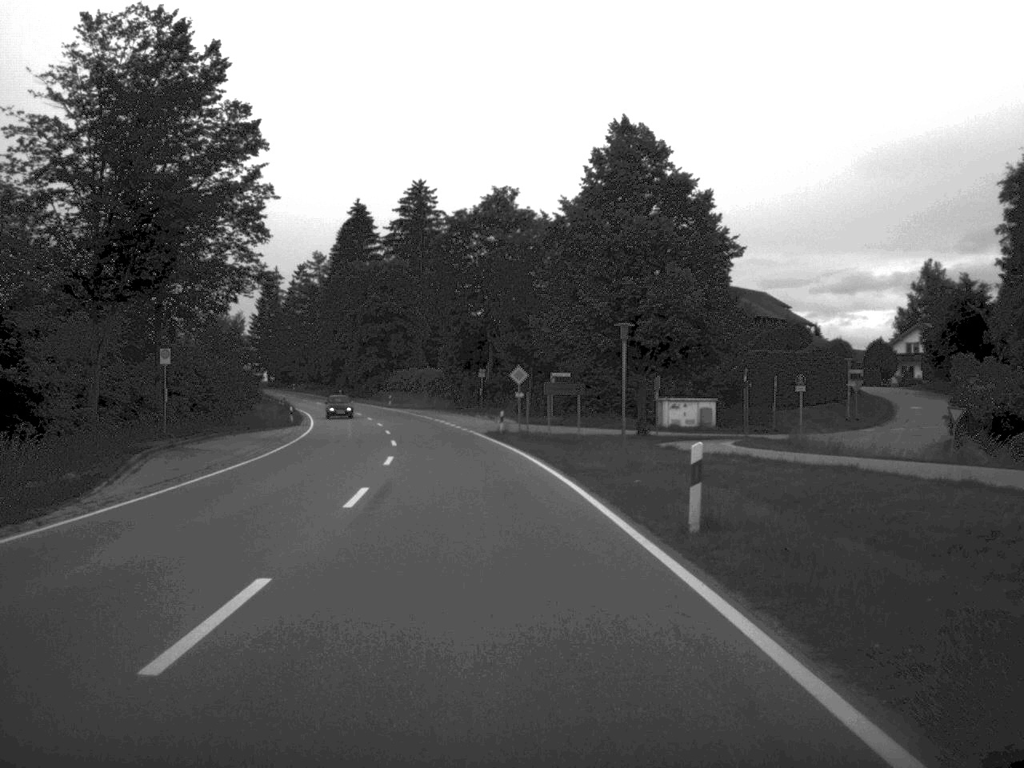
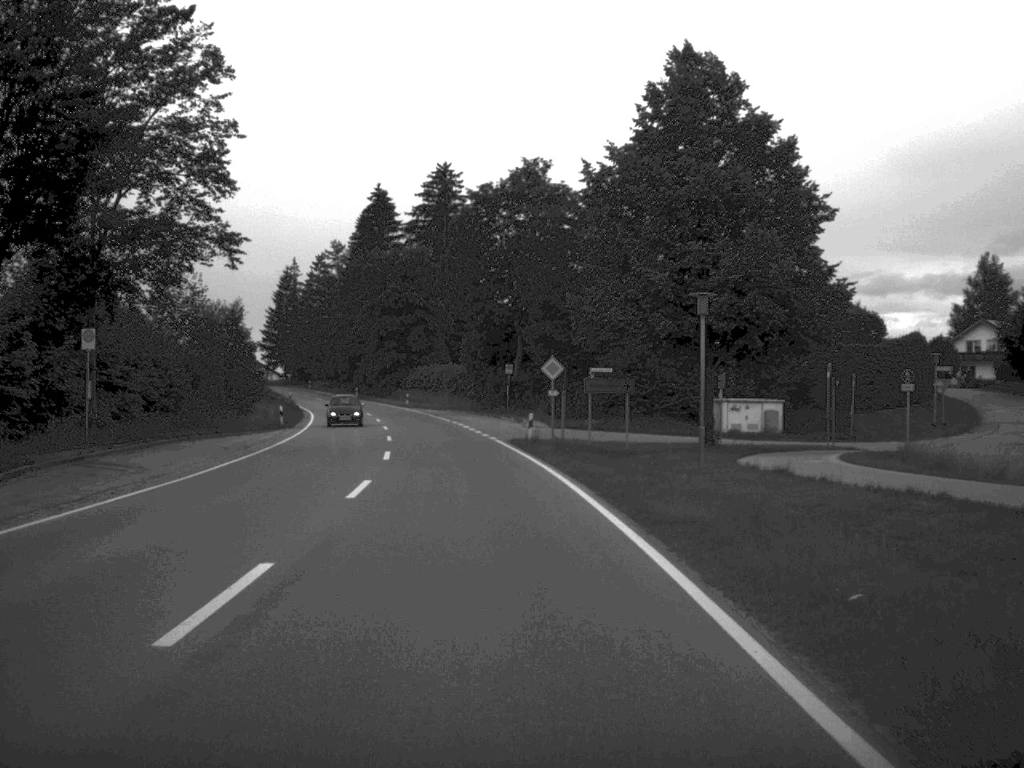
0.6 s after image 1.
(-0.1, +10.9) m; -1°
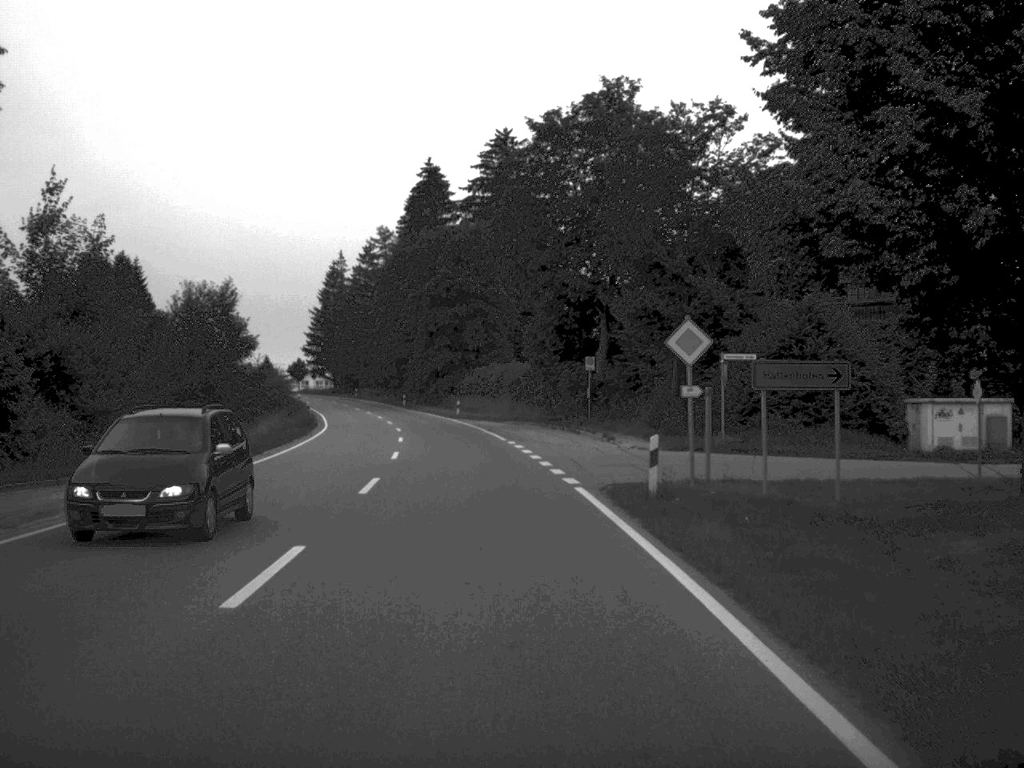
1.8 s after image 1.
(-0.6, +22.0) m; -3°
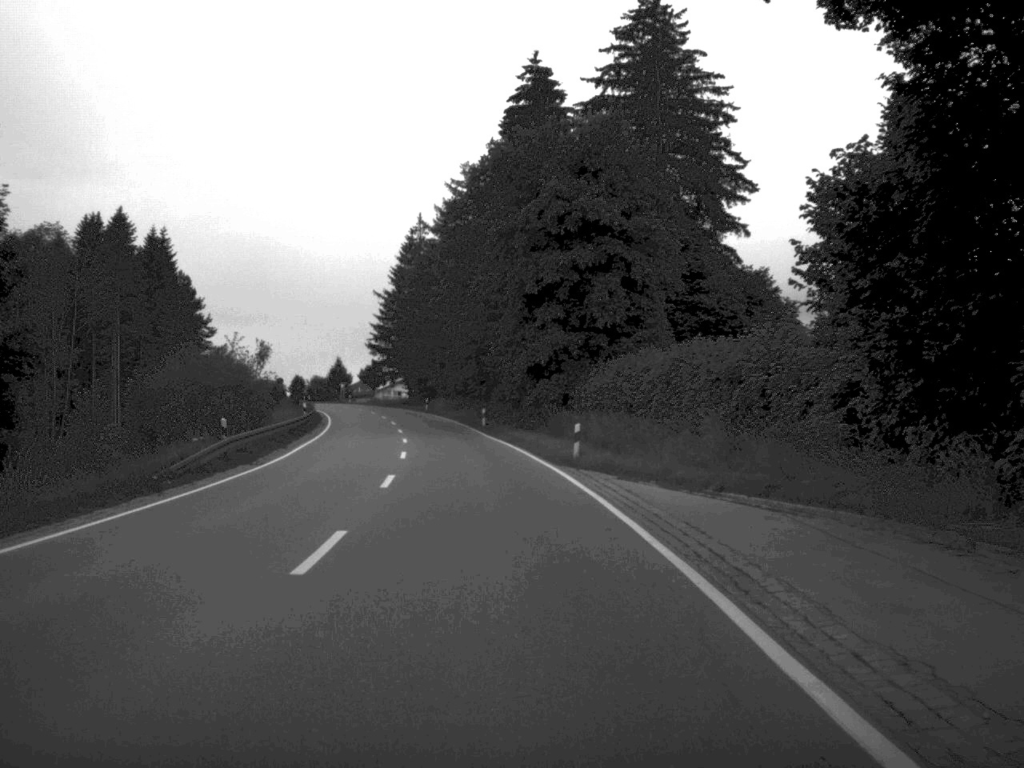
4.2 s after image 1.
(-2.4, +45.3) m; -5°
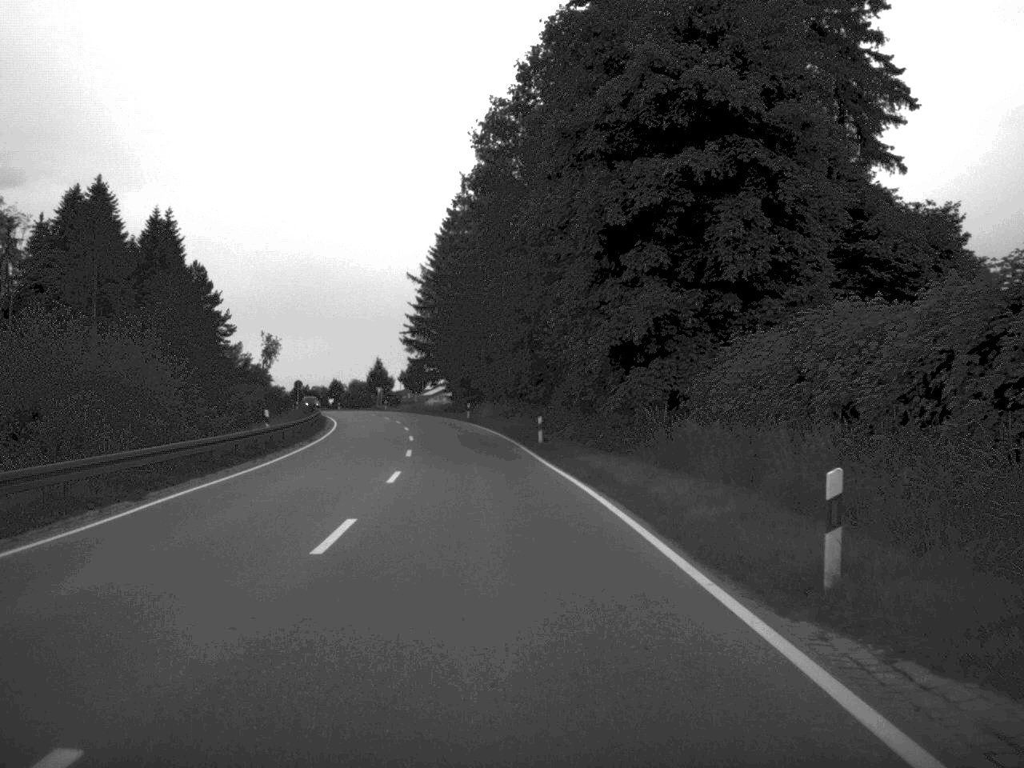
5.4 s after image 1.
(-0.5, +22.3) m; -3°
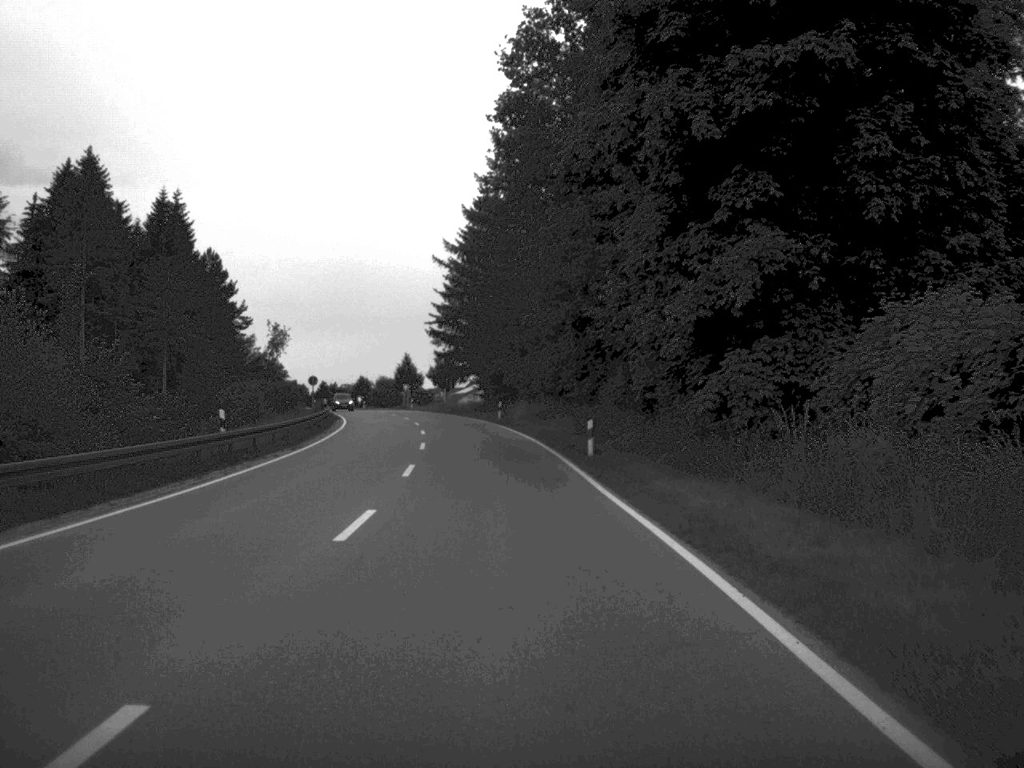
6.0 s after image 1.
(-0.2, +11.0) m; -2°
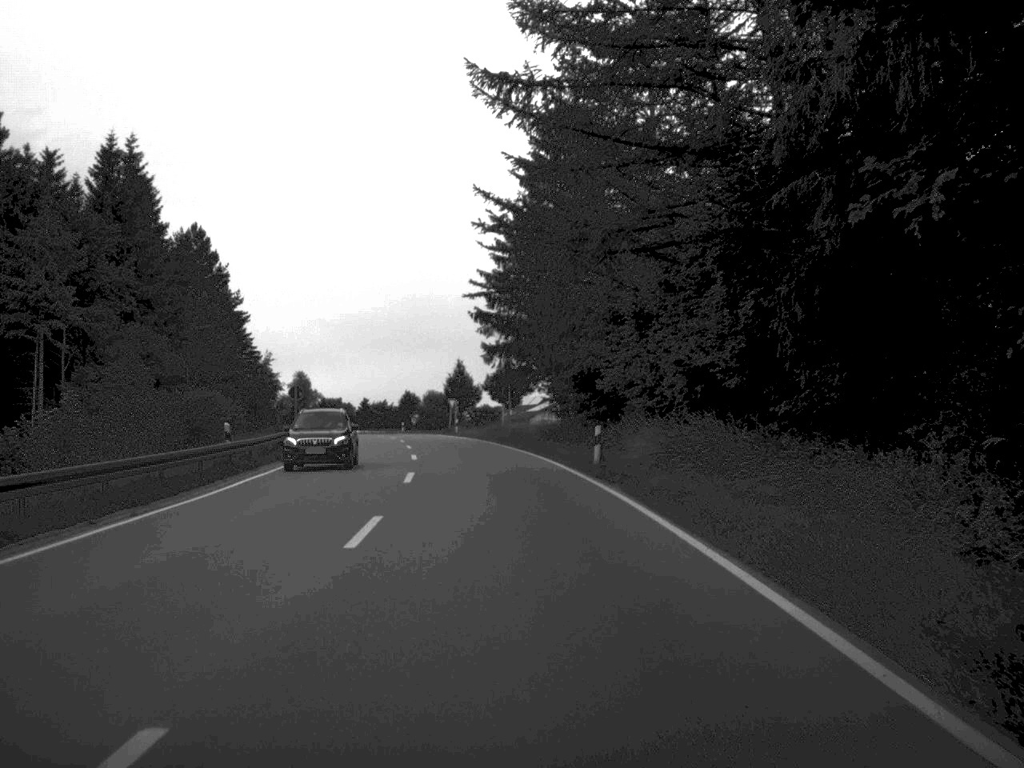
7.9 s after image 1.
(-1.2, +35.9) m; -3°
